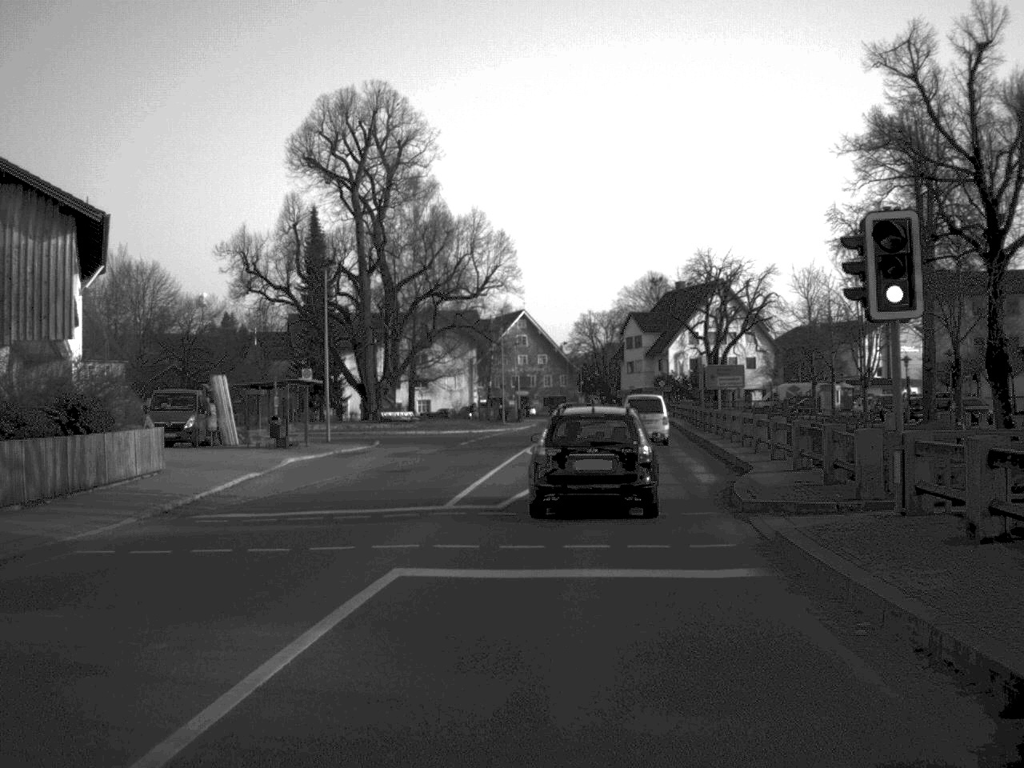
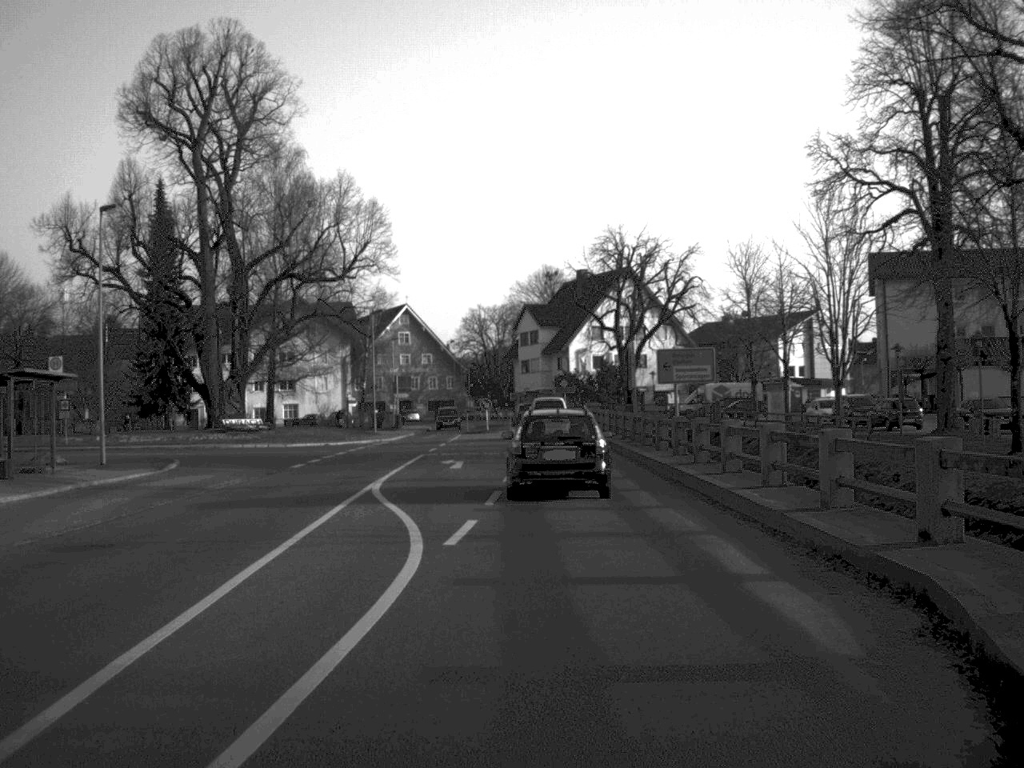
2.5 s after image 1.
(+0.7, +17.1) m; +5°
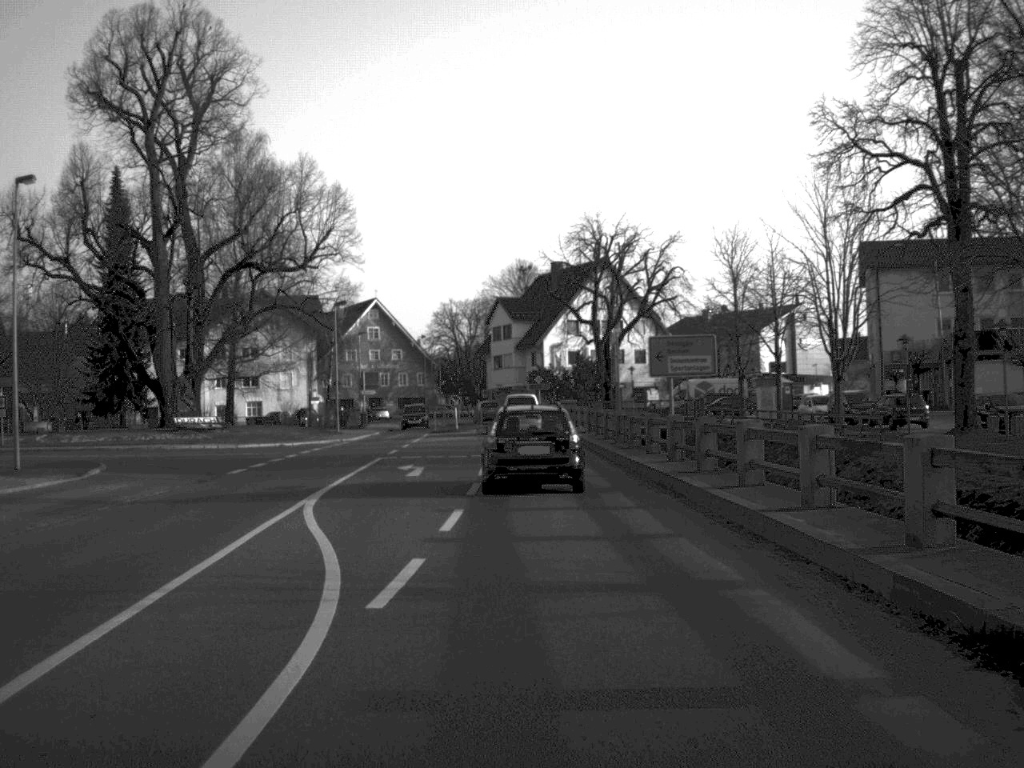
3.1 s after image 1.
(0.0, +4.7) m; +1°
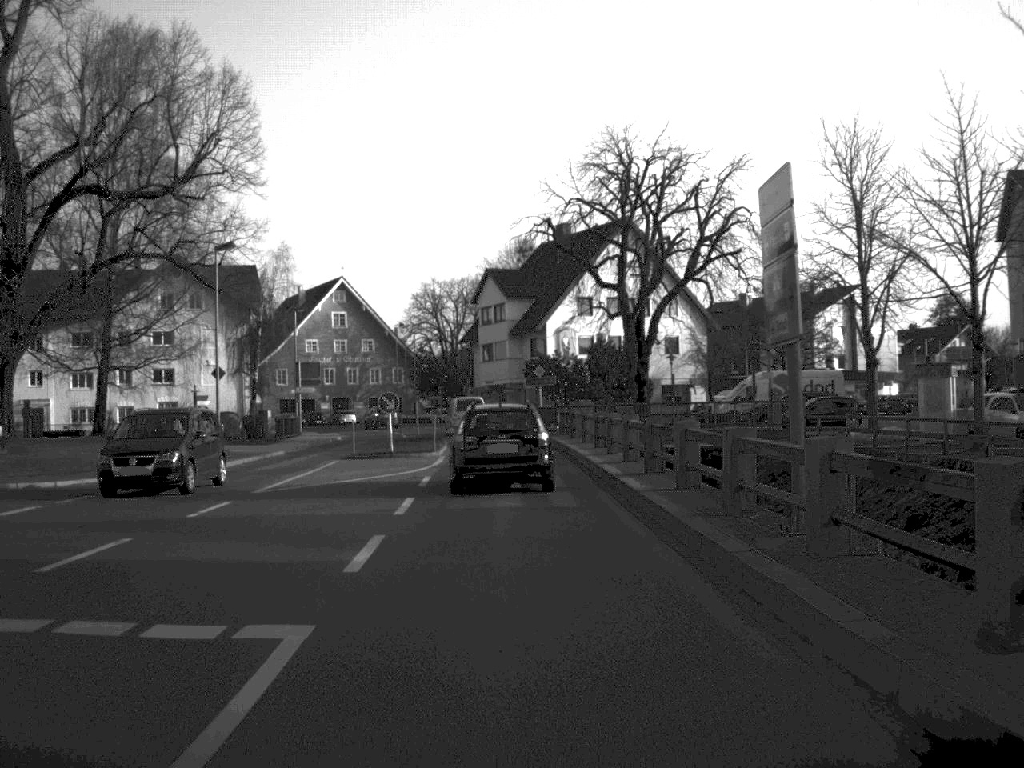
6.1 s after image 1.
(+0.3, +28.3) m; 0°
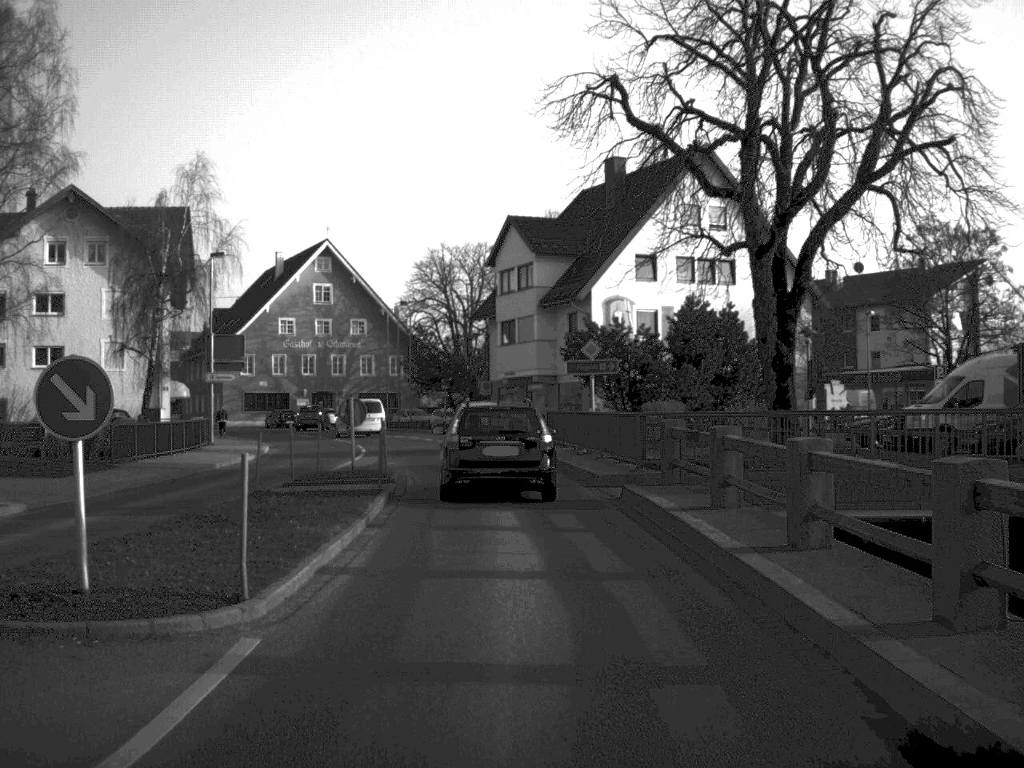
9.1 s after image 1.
(-0.4, +27.1) m; -1°
